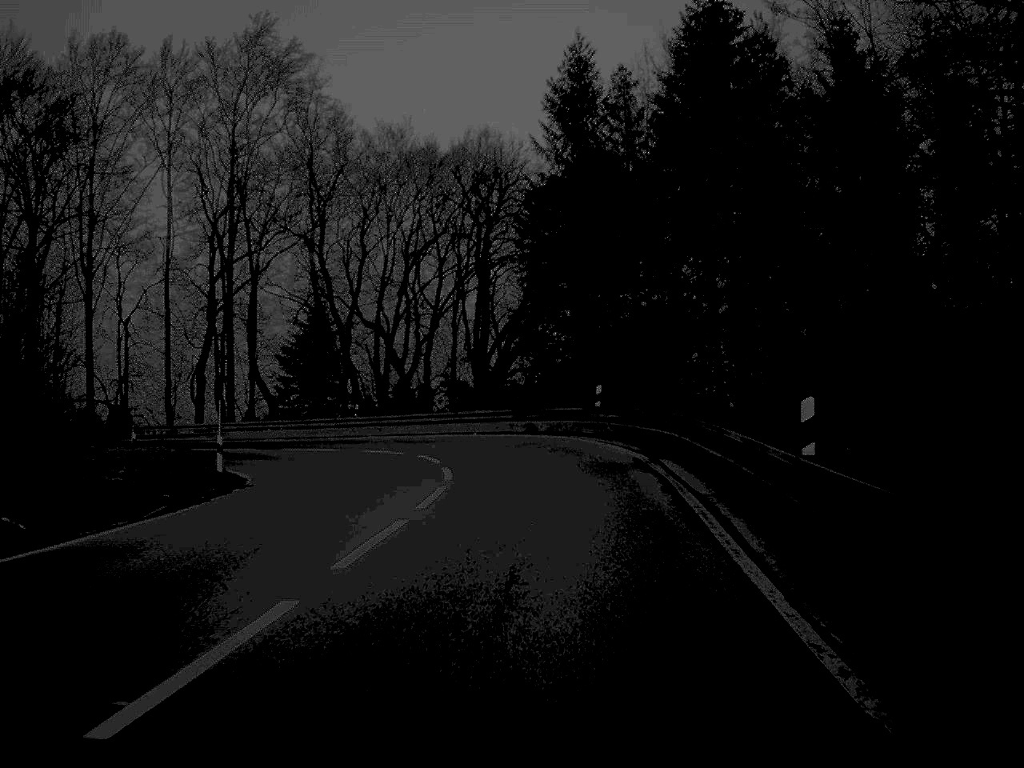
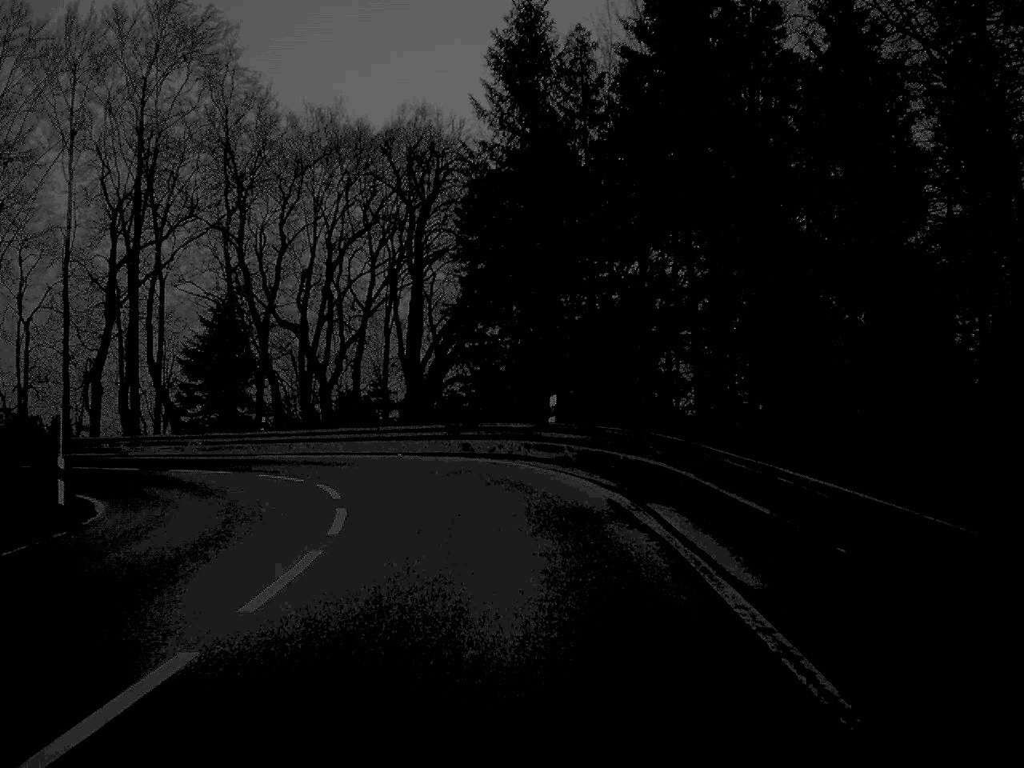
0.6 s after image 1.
(+0.2, +7.7) m; +2°
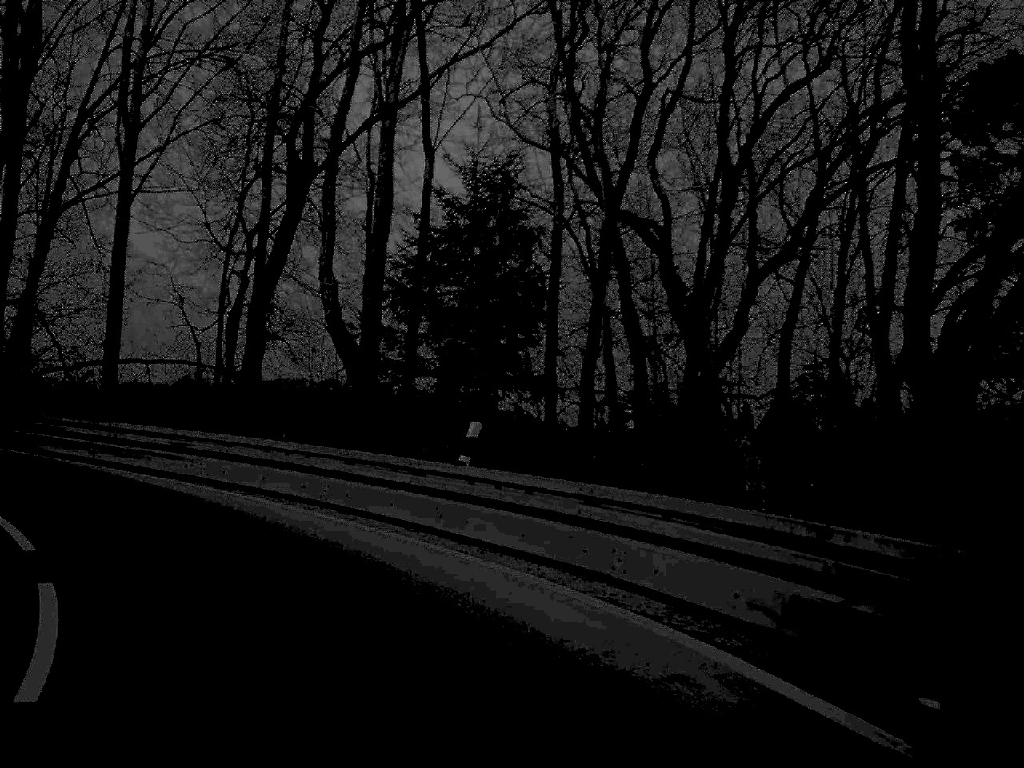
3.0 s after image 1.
(-2.9, +28.1) m; -20°
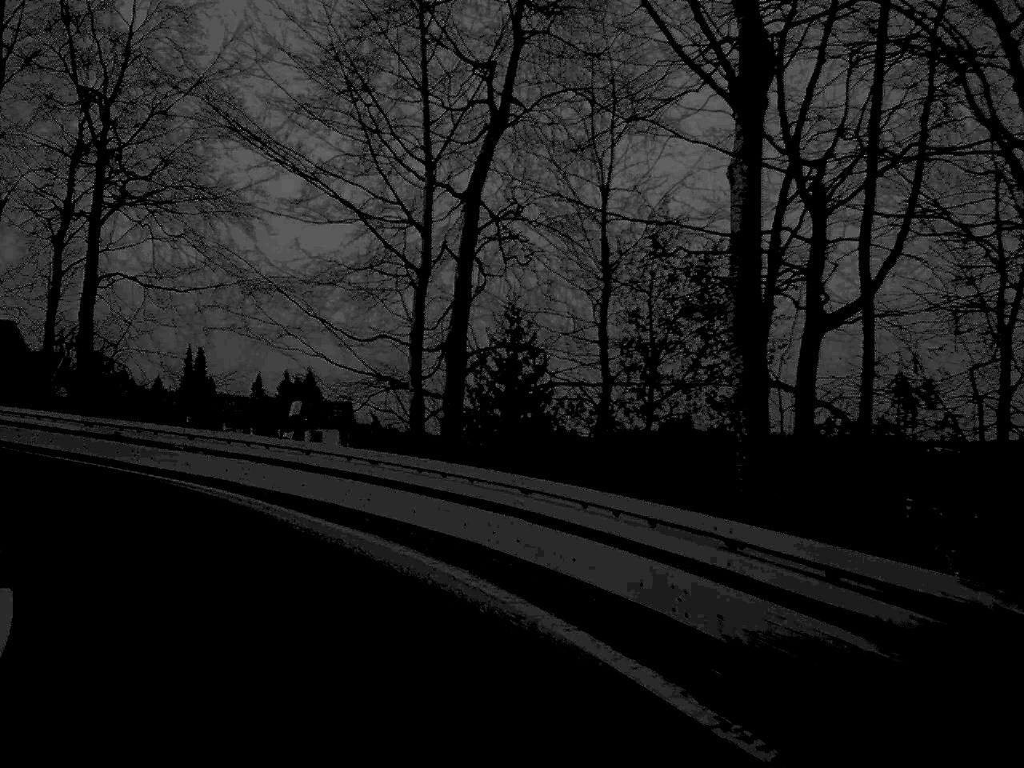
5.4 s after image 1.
(-11.1, +23.8) m; -51°
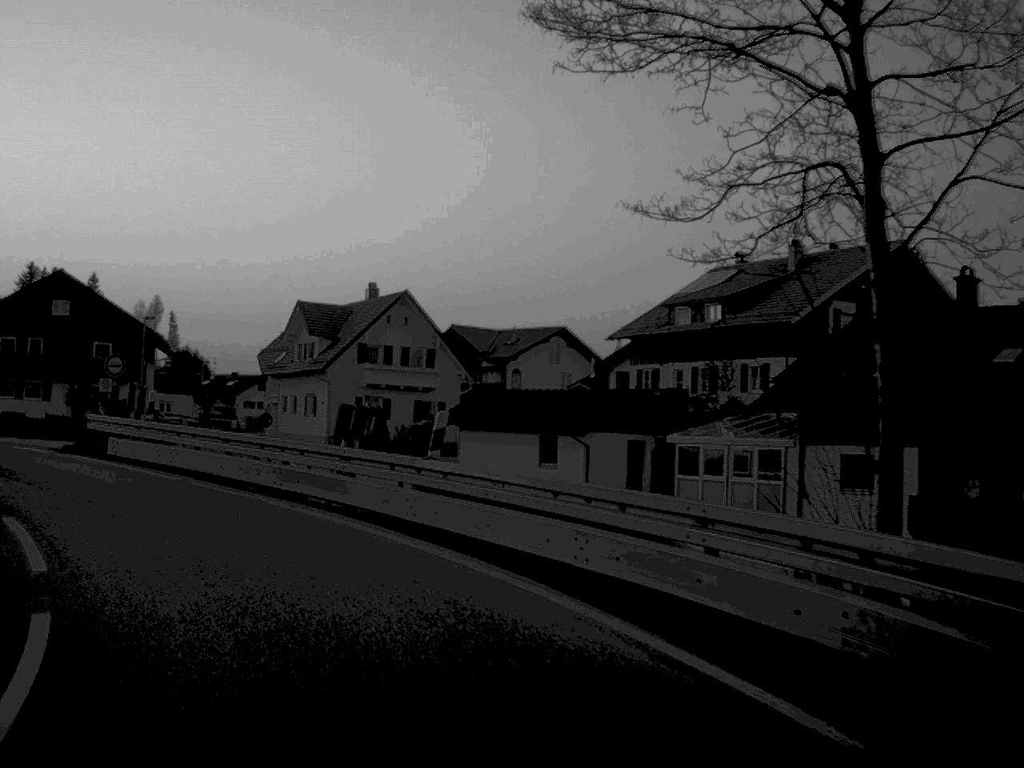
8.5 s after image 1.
(-17.4, +27.1) m; -65°
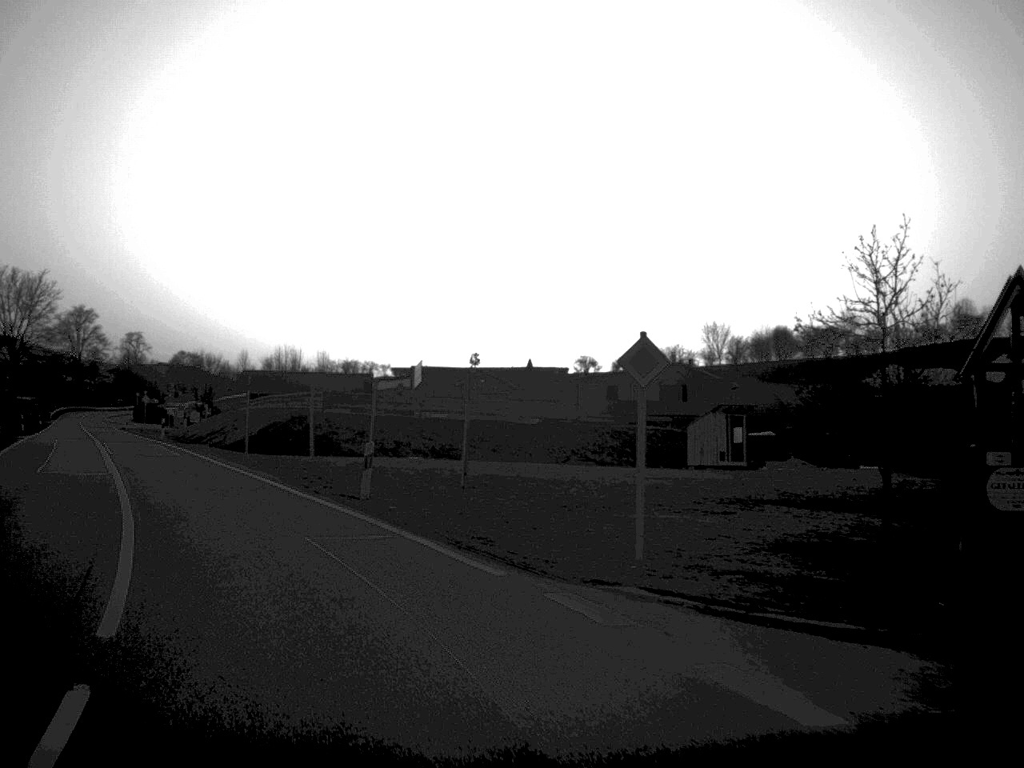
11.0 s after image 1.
(-11.8, +24.4) m; -51°
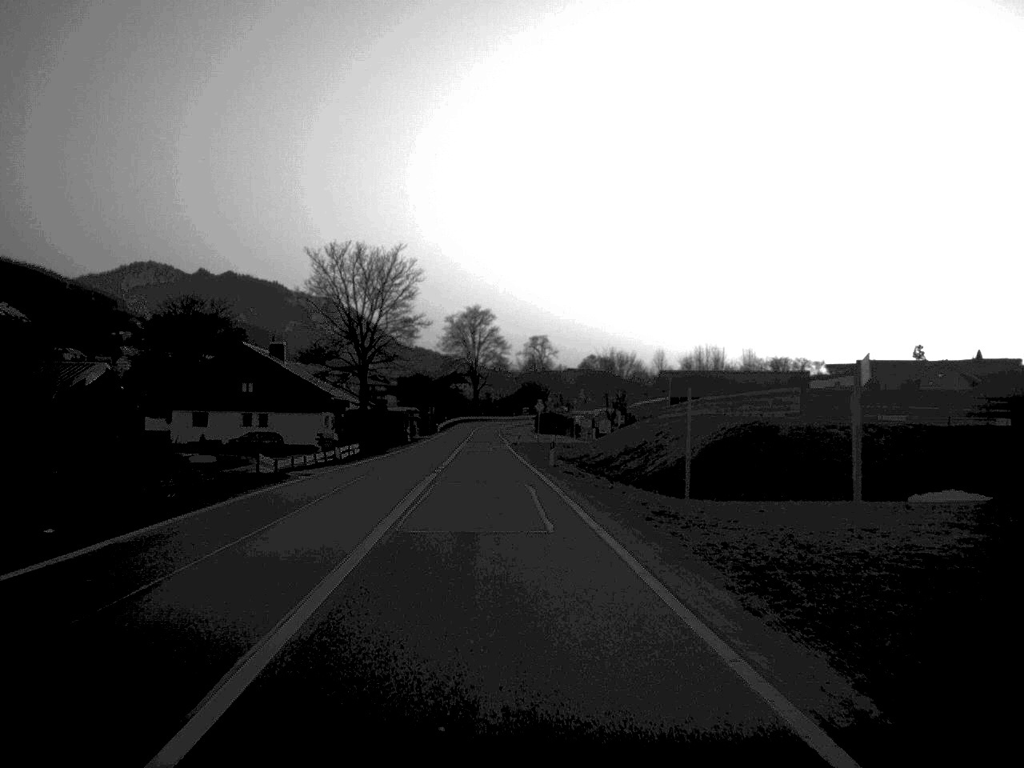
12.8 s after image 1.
(-4.6, +20.8) m; -18°
